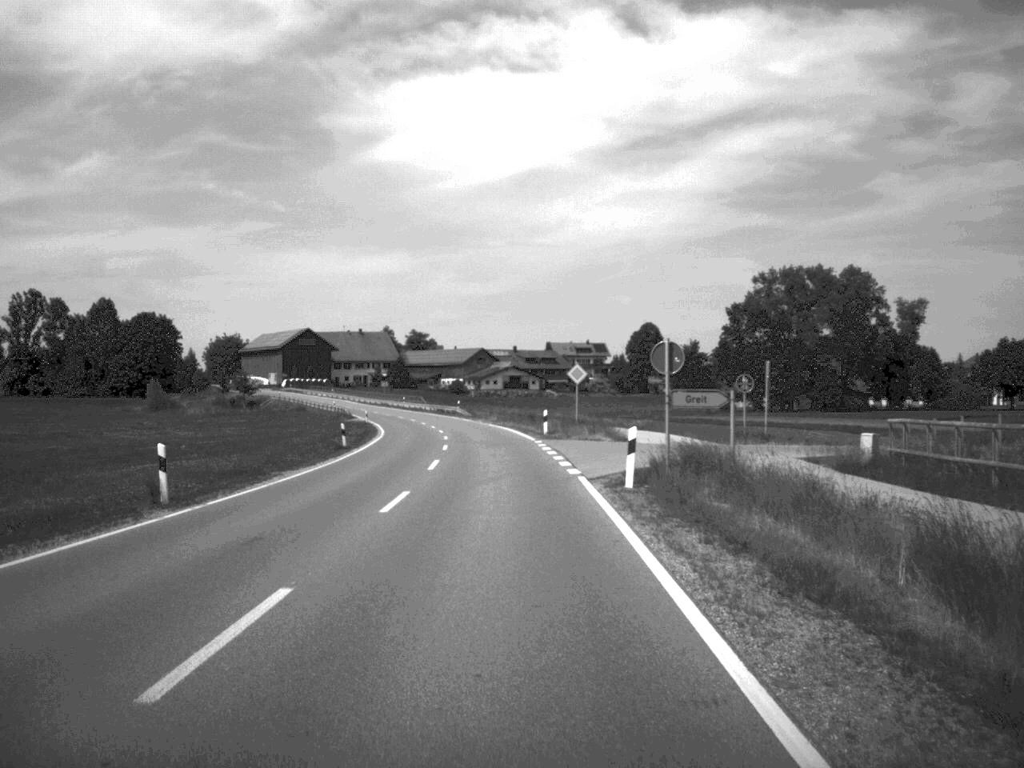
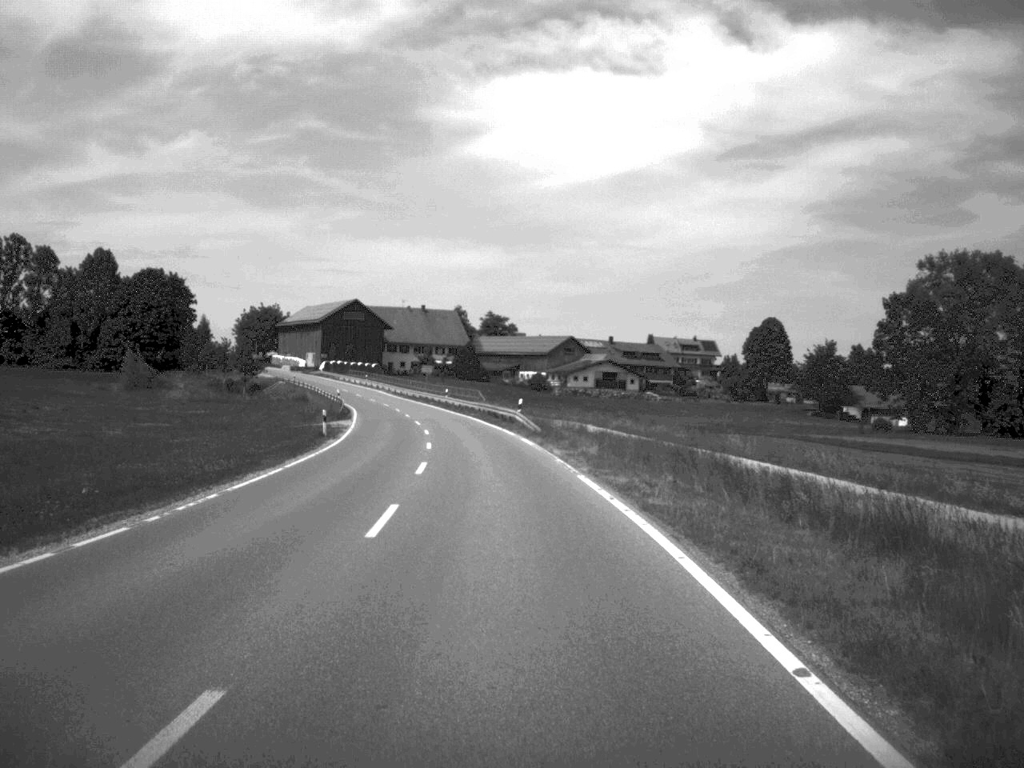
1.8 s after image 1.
(-1.6, +50.7) m; -4°
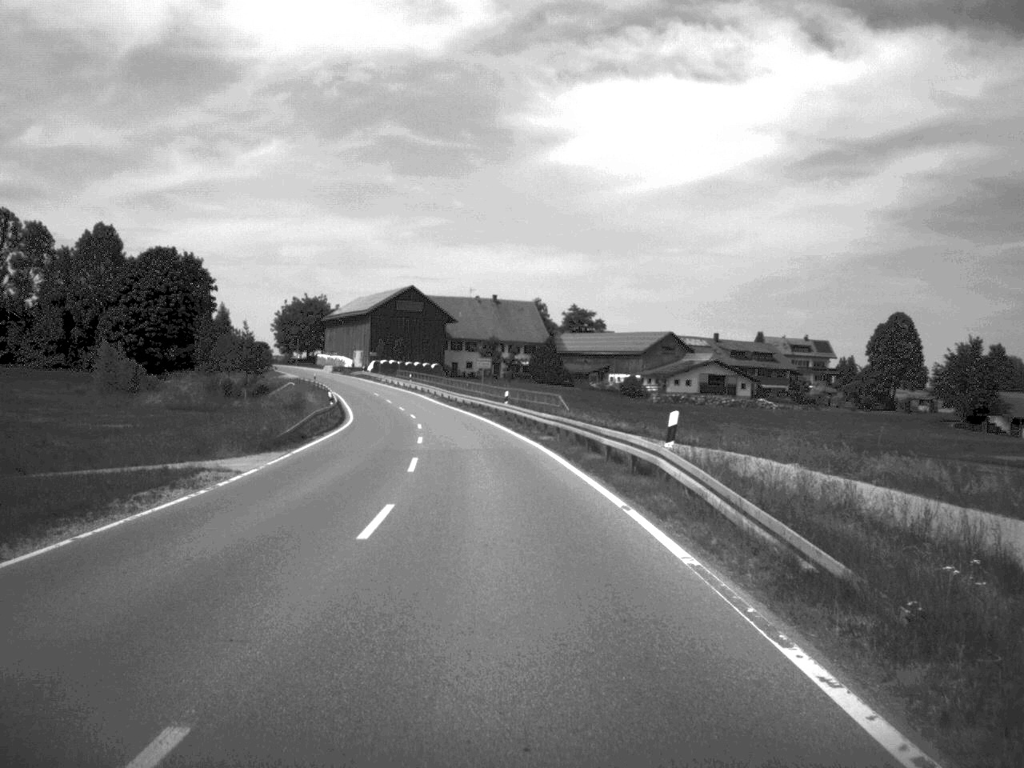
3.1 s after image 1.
(-1.1, +36.0) m; -4°
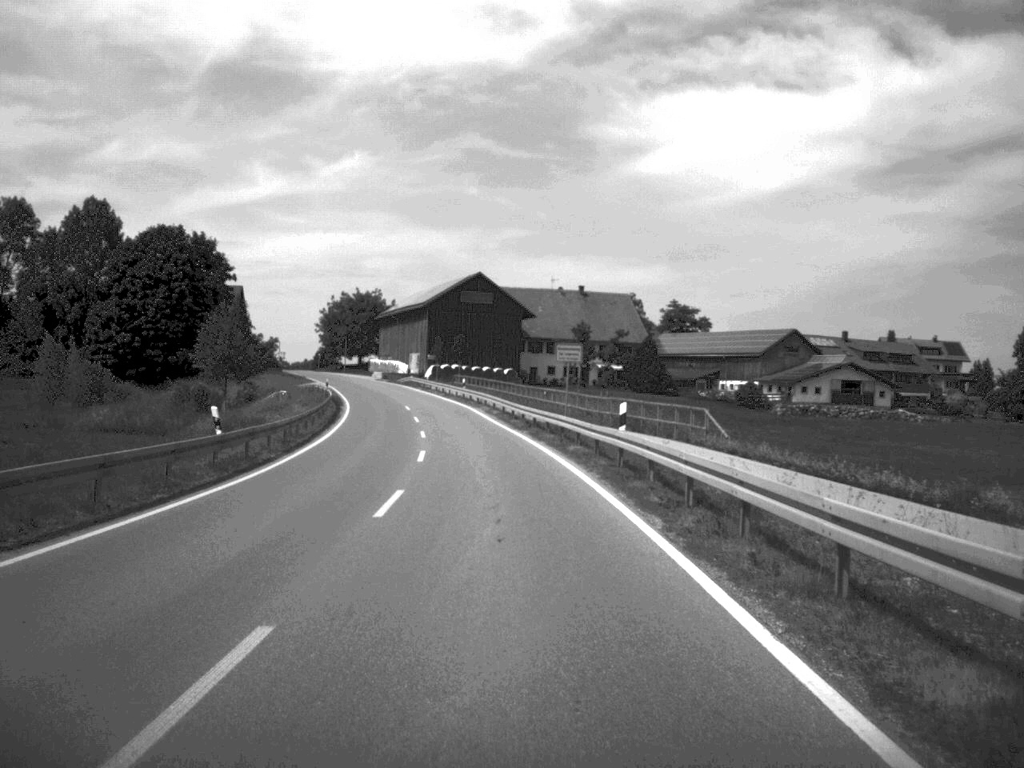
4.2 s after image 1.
(-1.1, +32.9) m; -4°
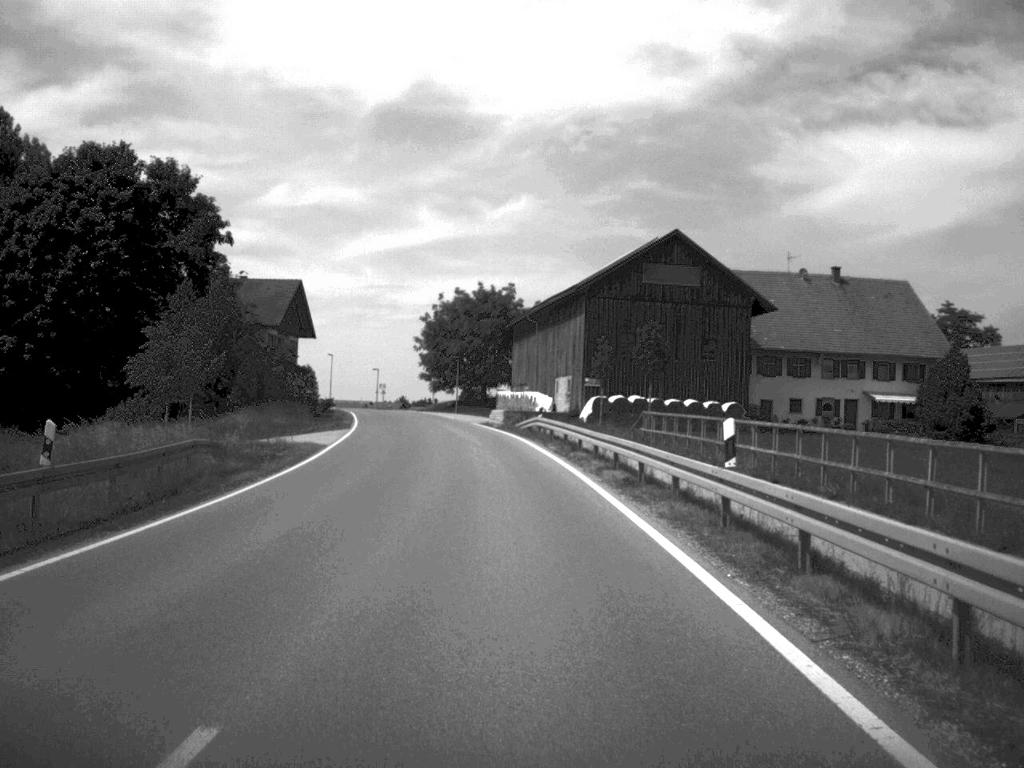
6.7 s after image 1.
(-4.0, +61.3) m; -8°
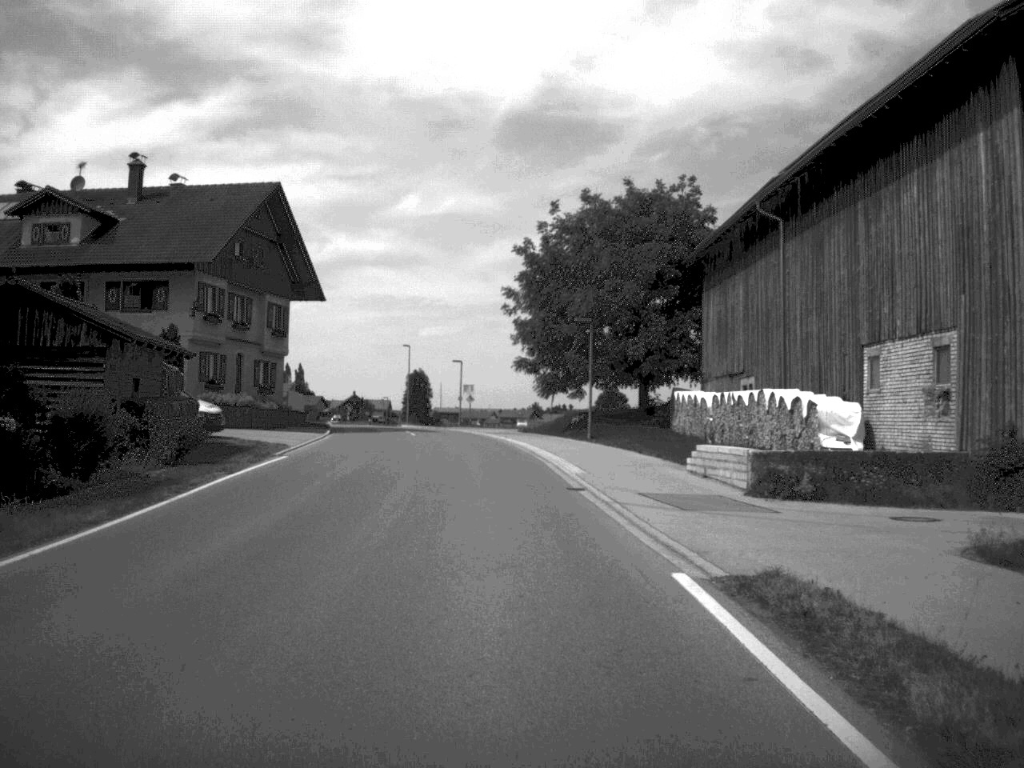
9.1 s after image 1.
(-2.8, +55.9) m; -6°
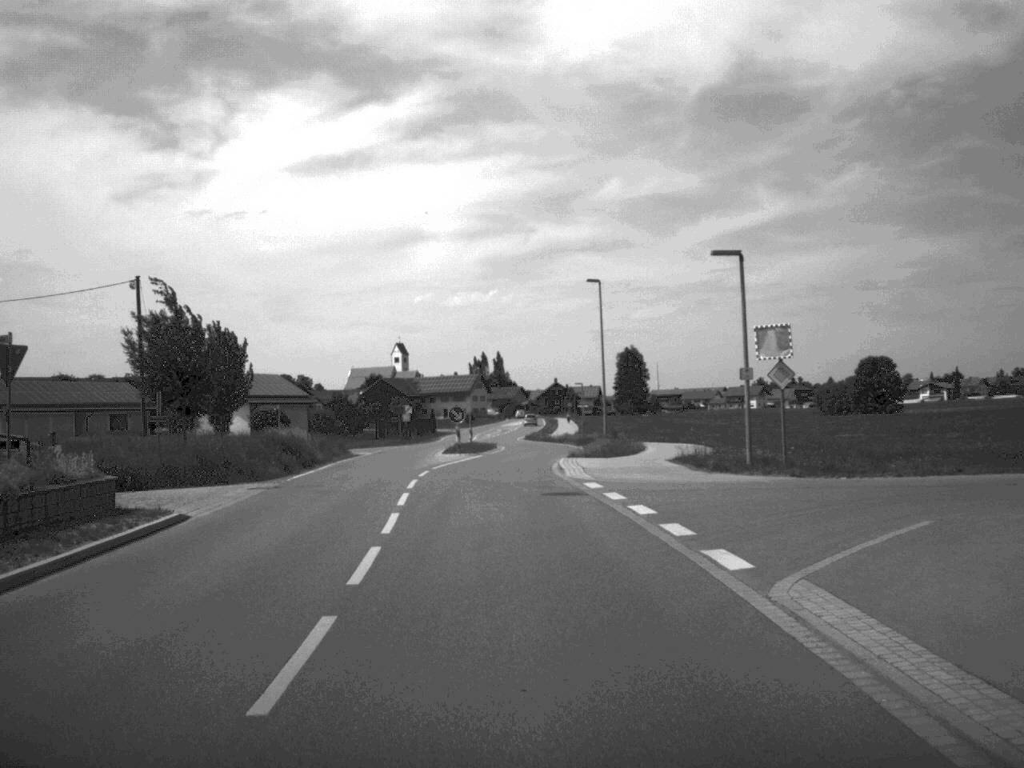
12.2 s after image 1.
(-4.5, +60.2) m; -10°
